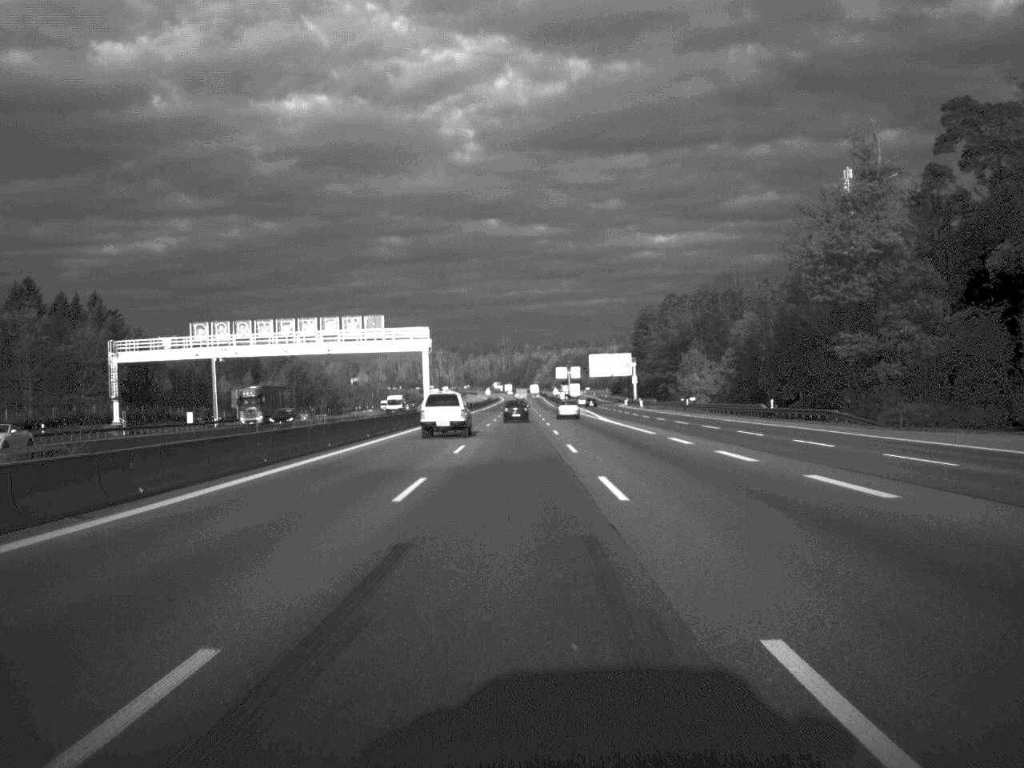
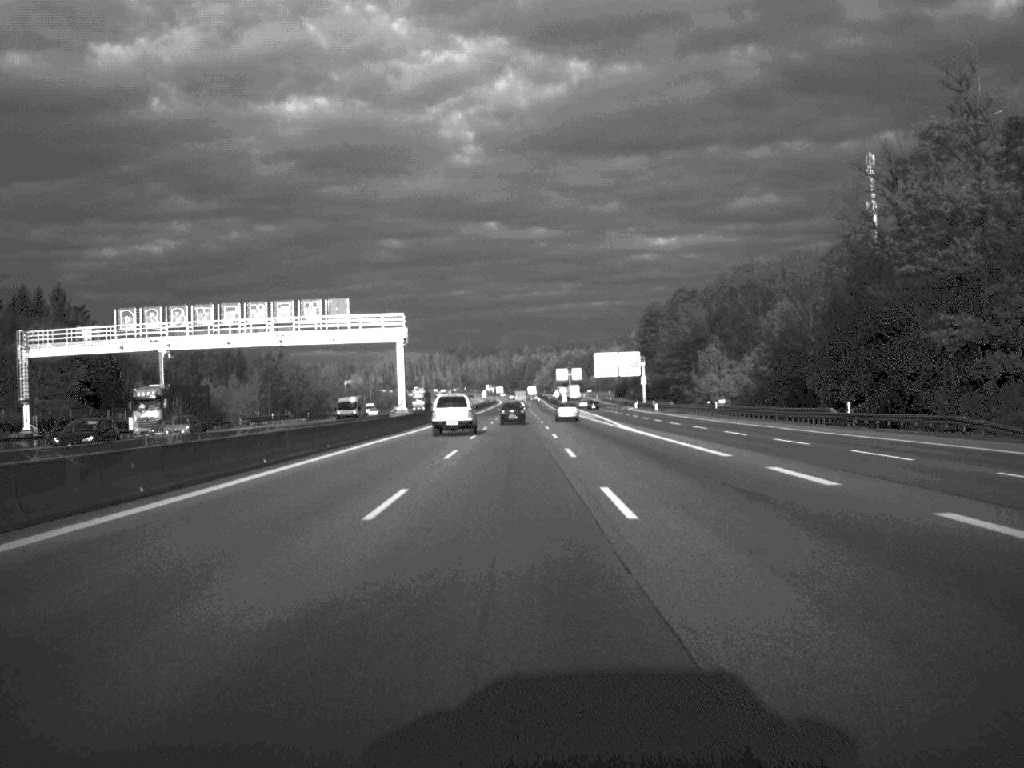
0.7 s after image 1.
(0.0, +20.7) m; 0°
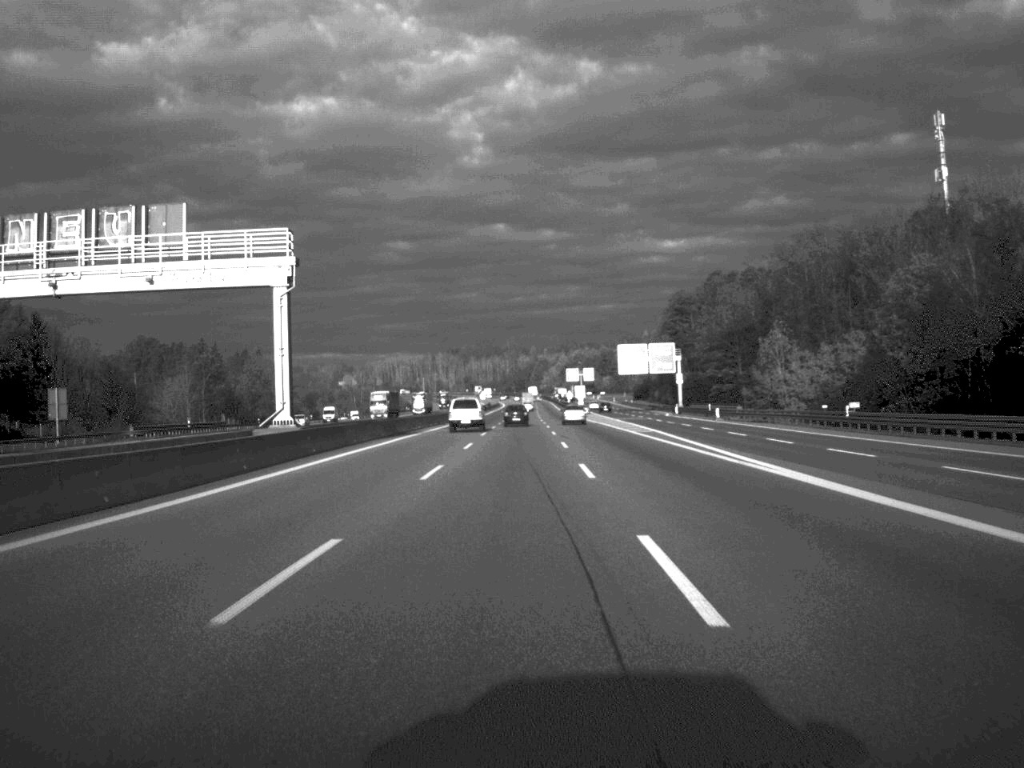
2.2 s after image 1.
(-0.1, +43.4) m; 0°
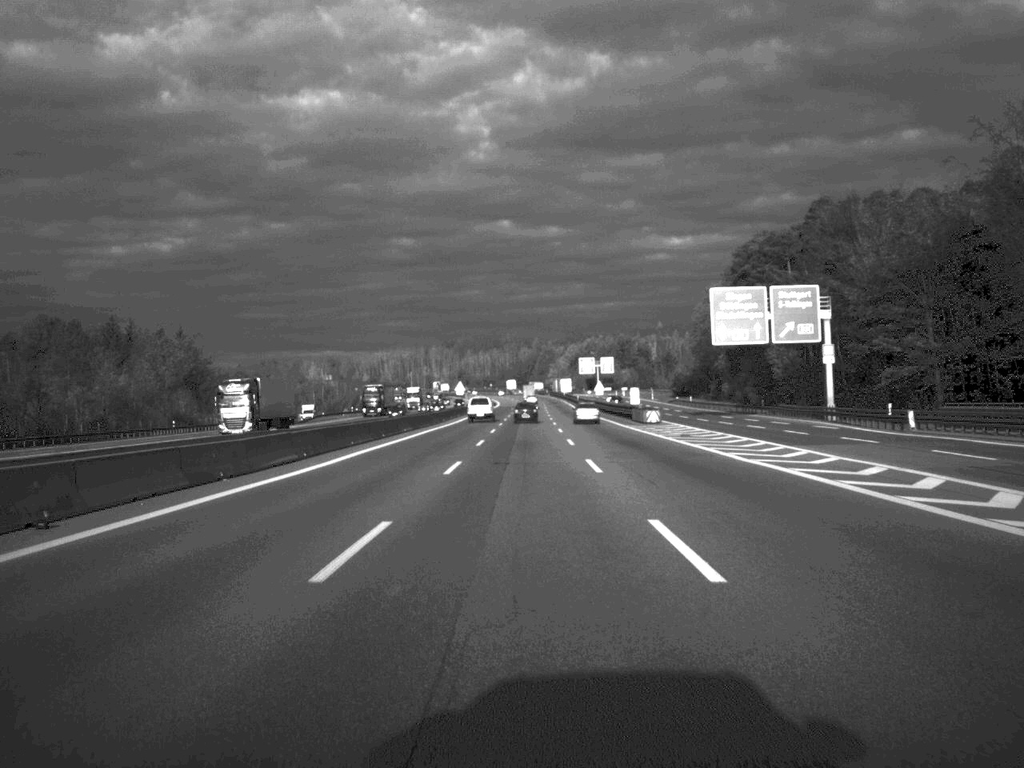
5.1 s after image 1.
(-0.3, +86.0) m; 0°
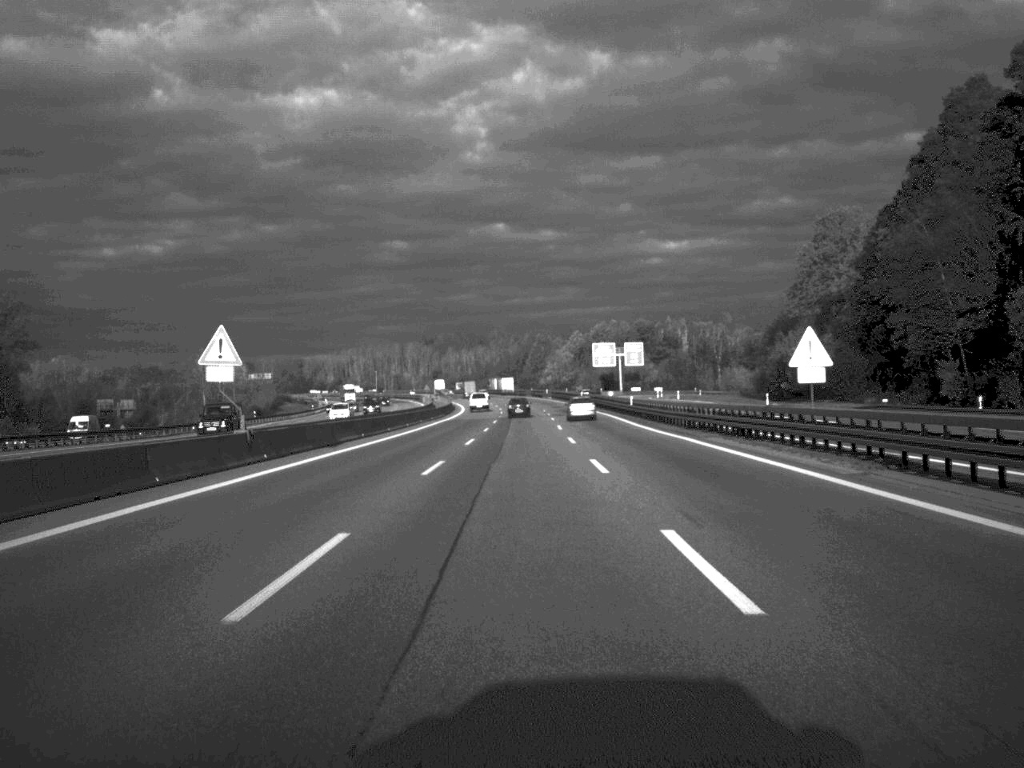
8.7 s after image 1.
(+0.4, +108.8) m; 0°
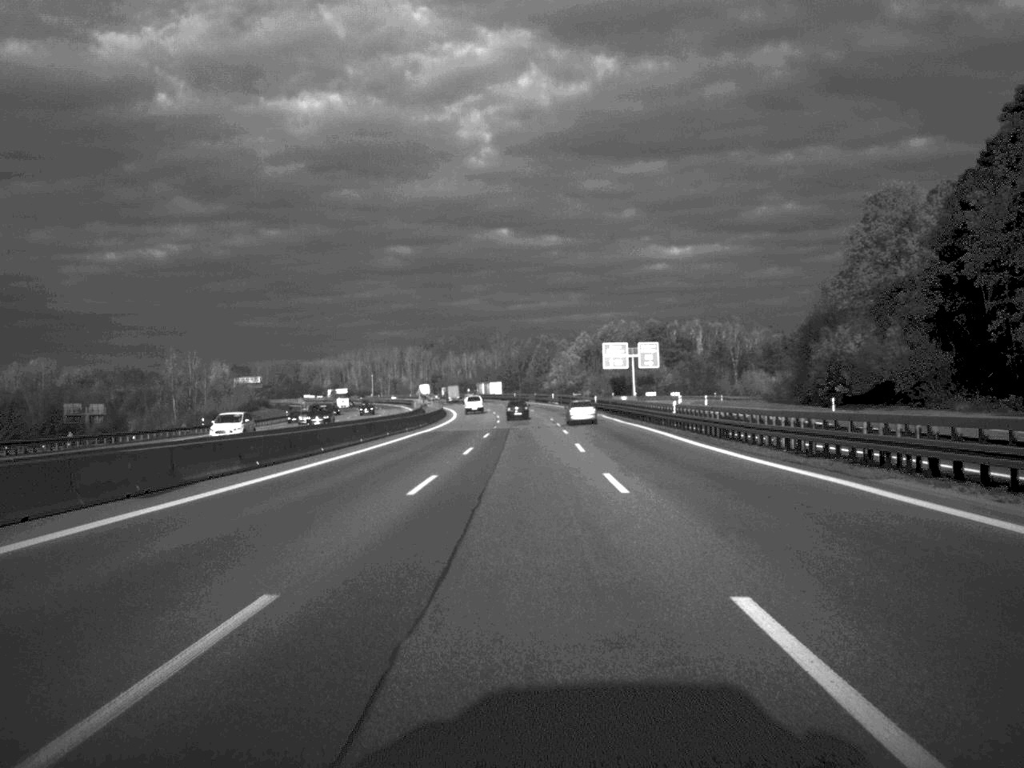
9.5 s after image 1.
(0.0, +22.7) m; 0°
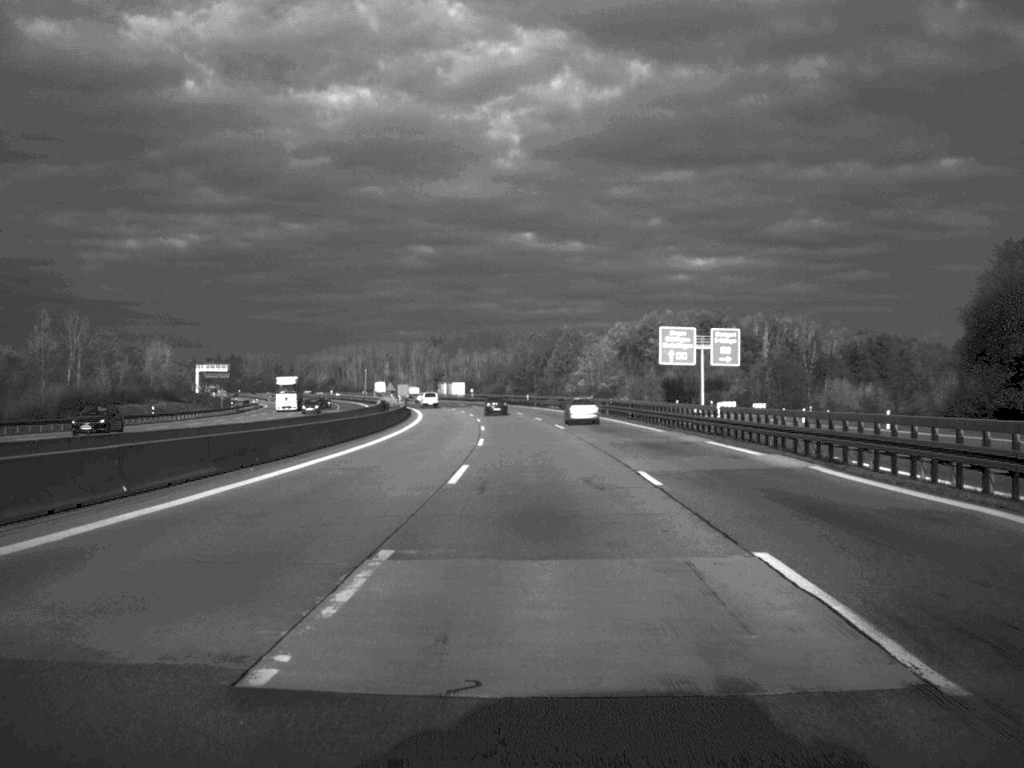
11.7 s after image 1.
(-0.3, +65.2) m; -1°
